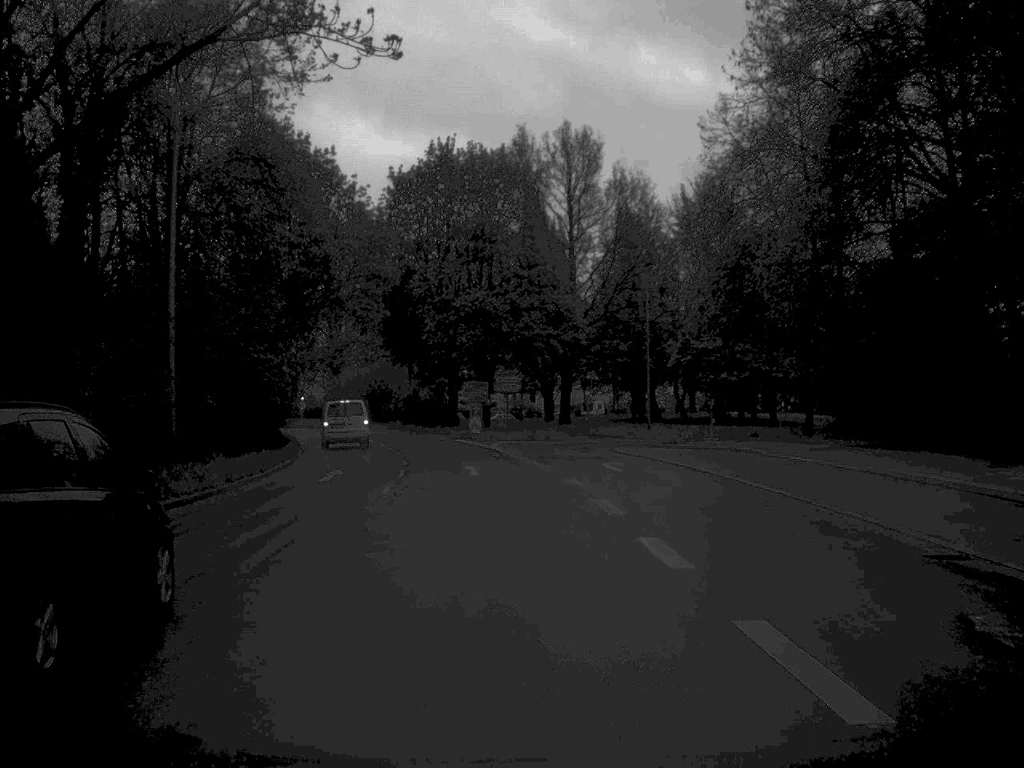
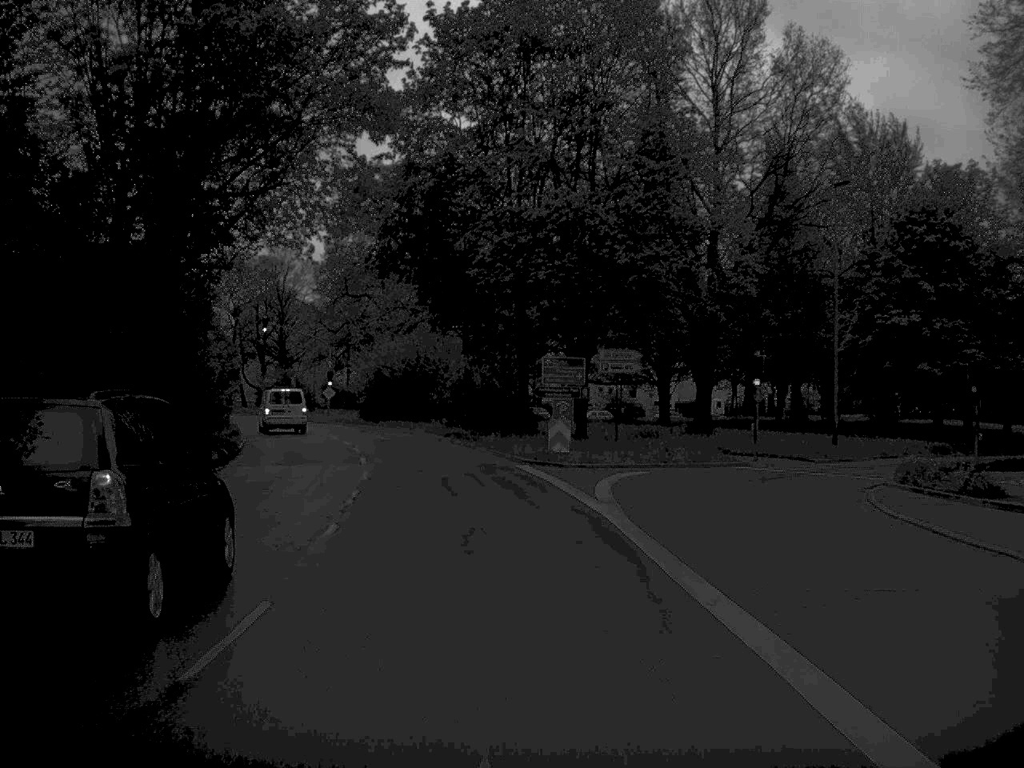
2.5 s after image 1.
(-0.9, +28.4) m; -4°
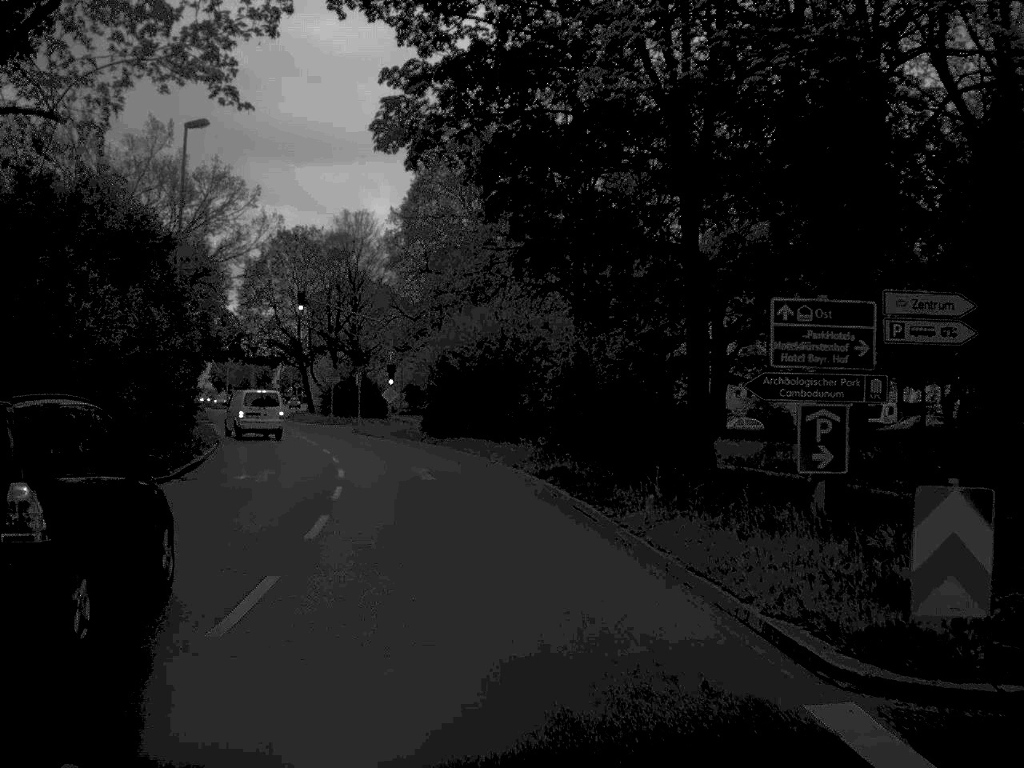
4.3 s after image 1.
(-1.0, +22.1) m; -5°
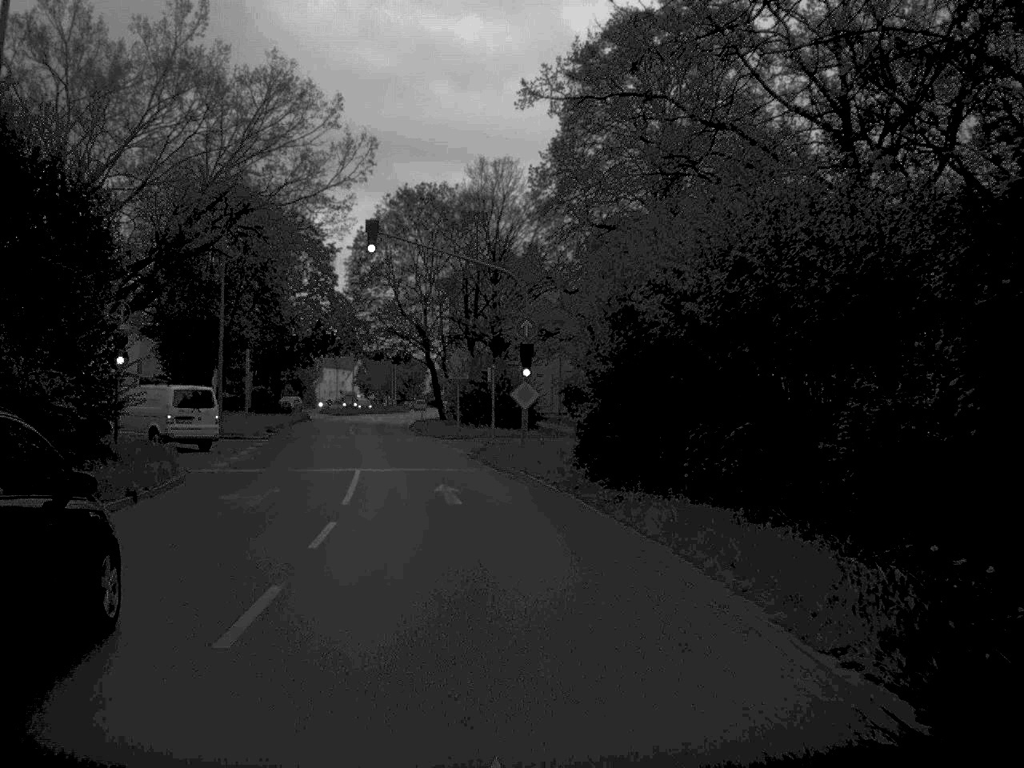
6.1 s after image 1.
(-1.6, +24.1) m; -8°
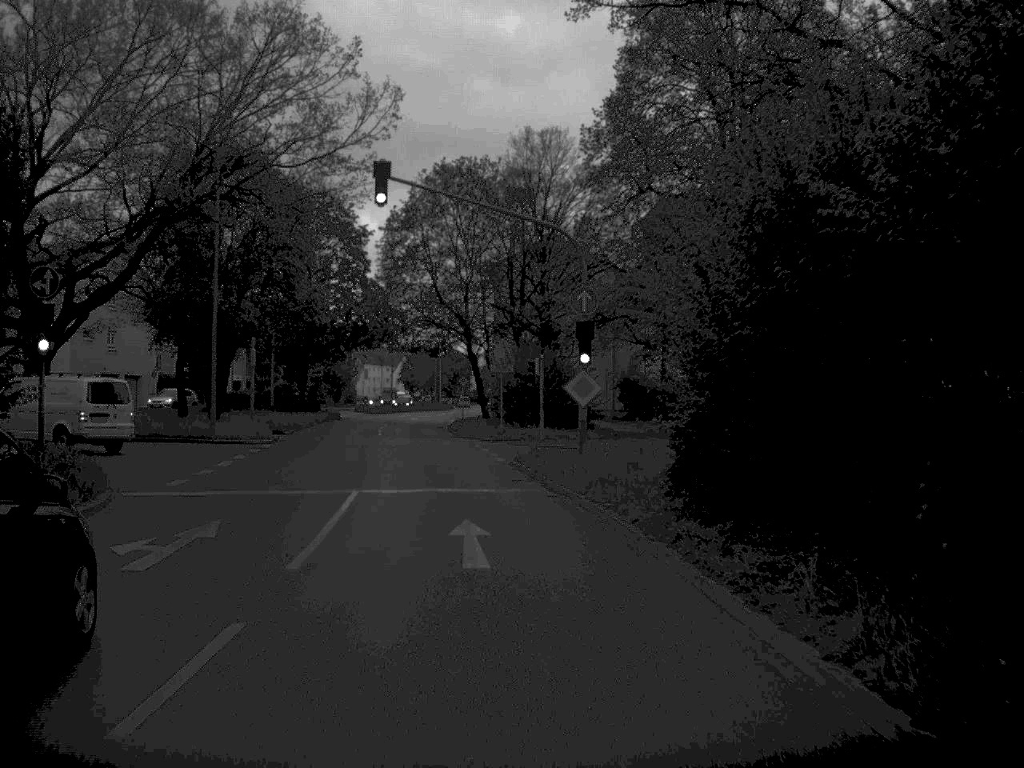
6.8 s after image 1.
(-0.2, +8.1) m; -2°
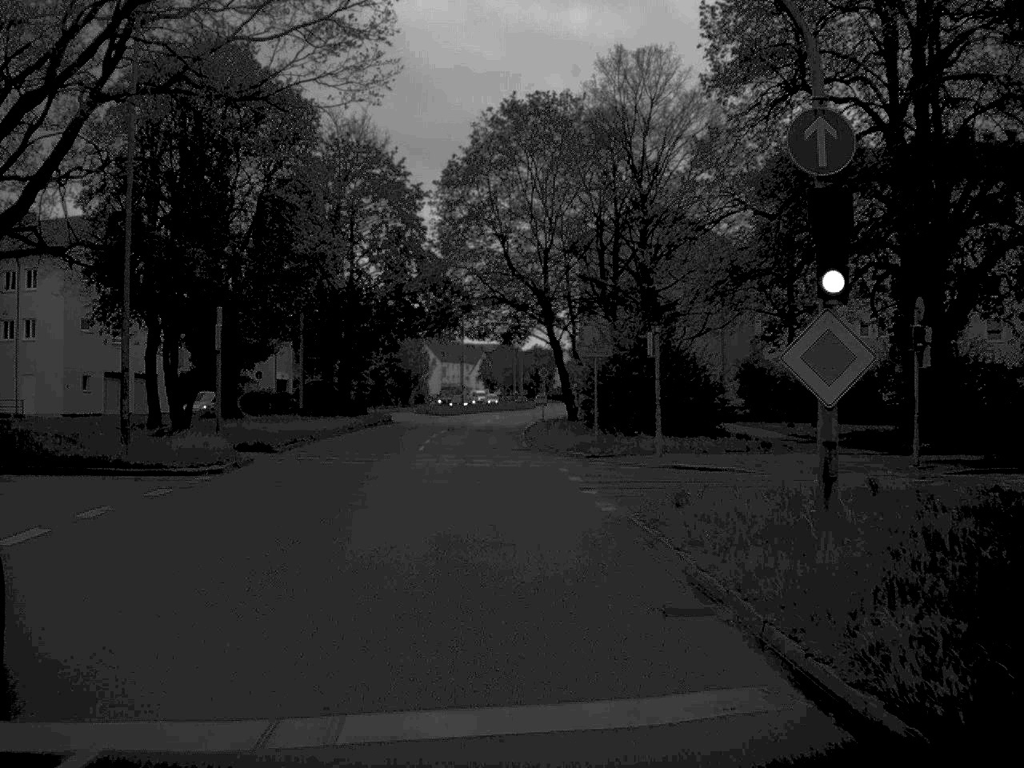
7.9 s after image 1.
(-0.5, +16.2) m; -4°
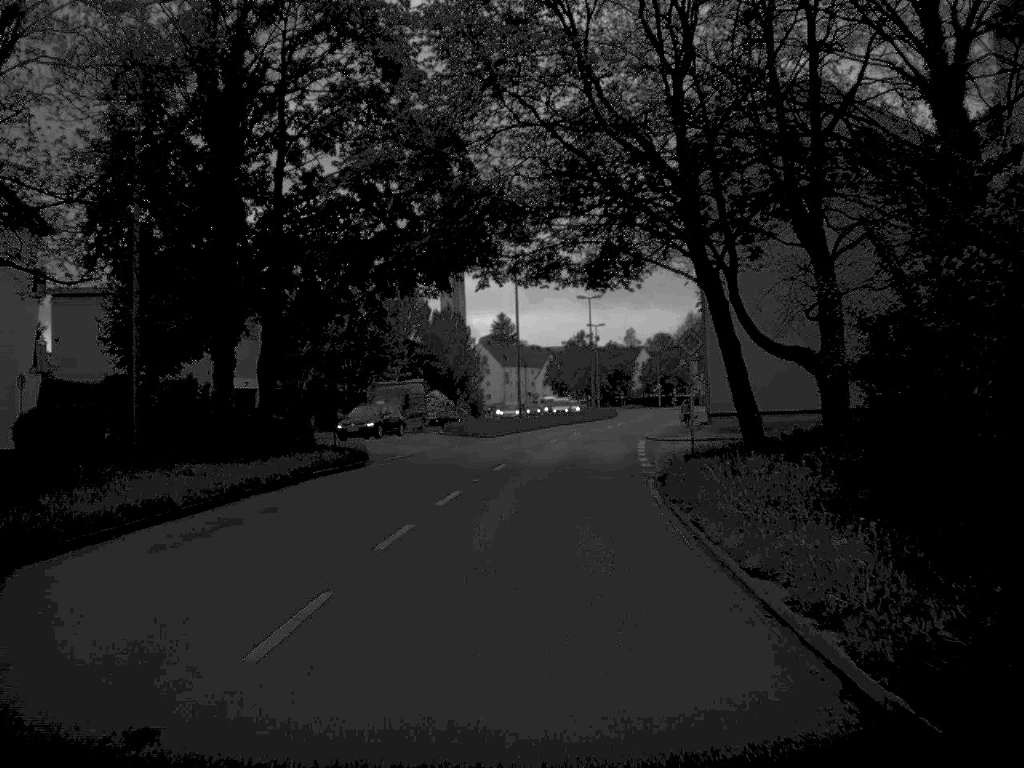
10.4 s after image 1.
(-1.2, +34.0) m; -3°
